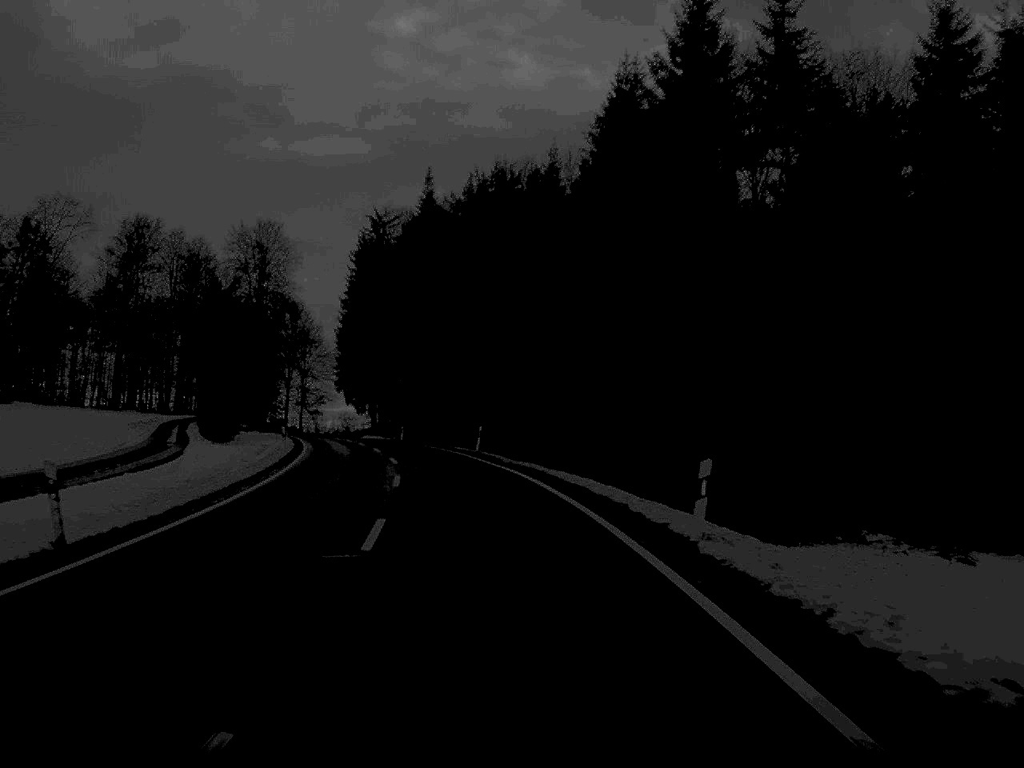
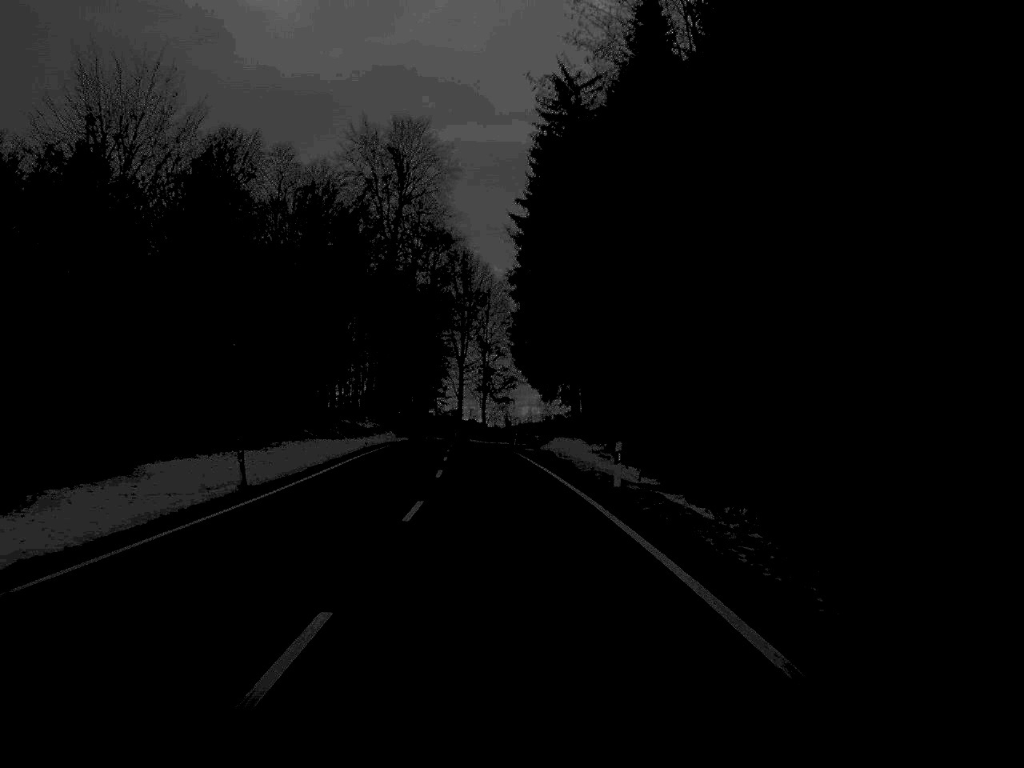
(-5.1, +56.1) m; -9°
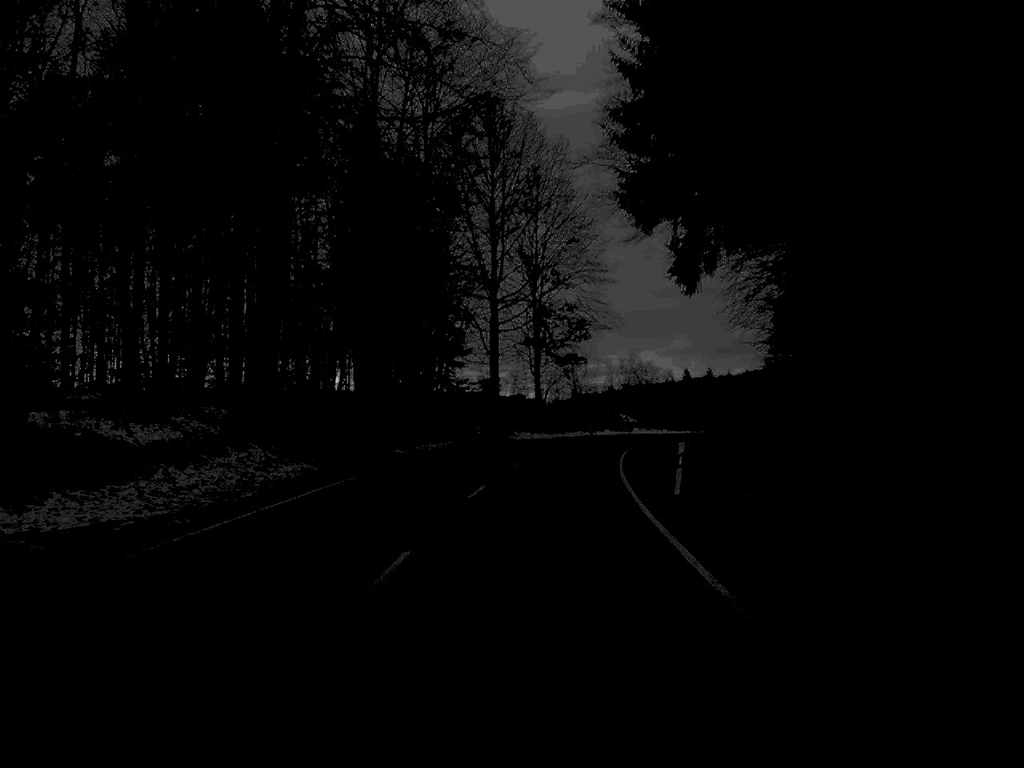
(-2.3, +67.8) m; -2°
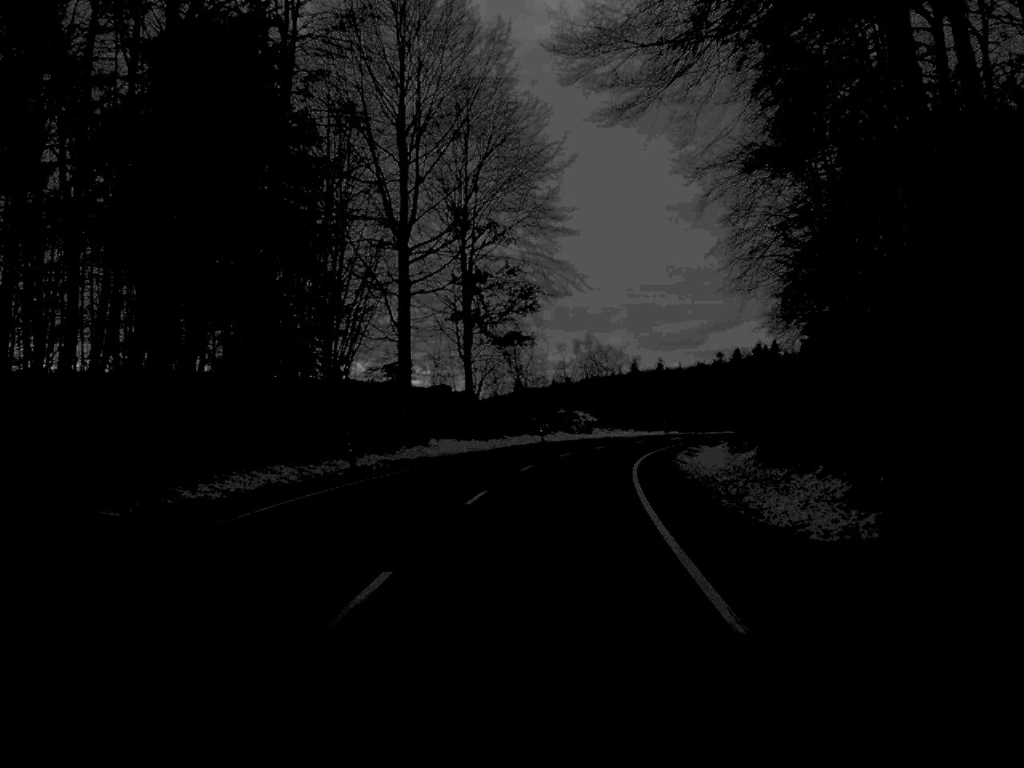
(+0.6, +25.4) m; +3°
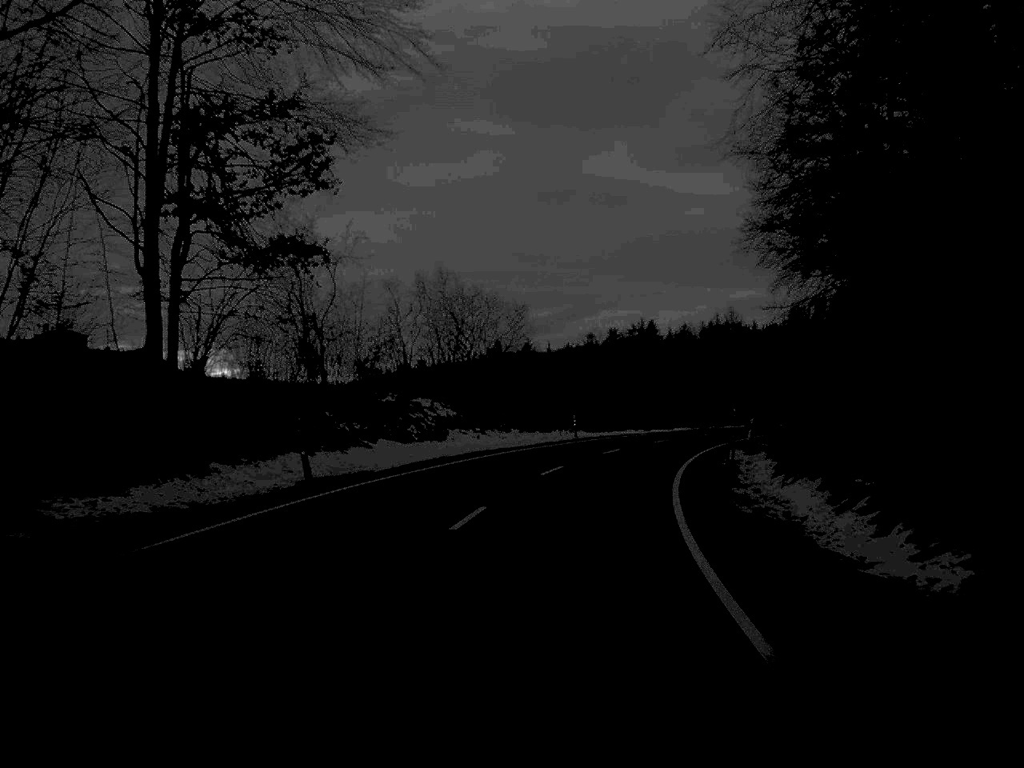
(+2.1, +40.1) m; +6°
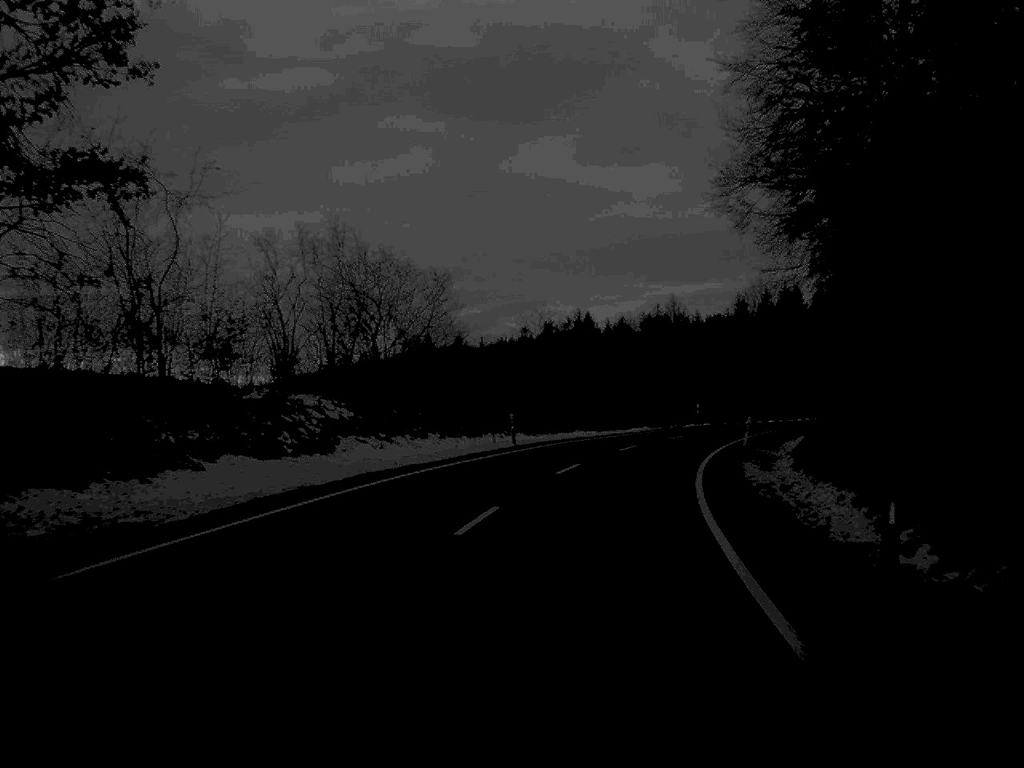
(+0.3, +13.2) m; +3°
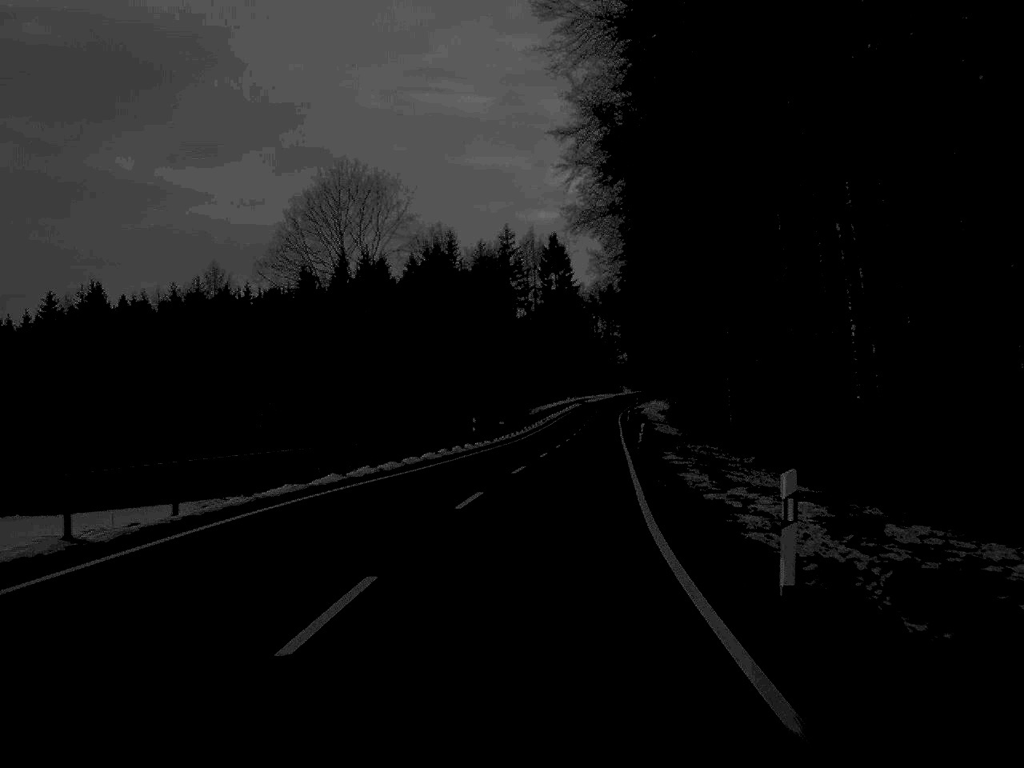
(+11.5, +64.6) m; +19°
